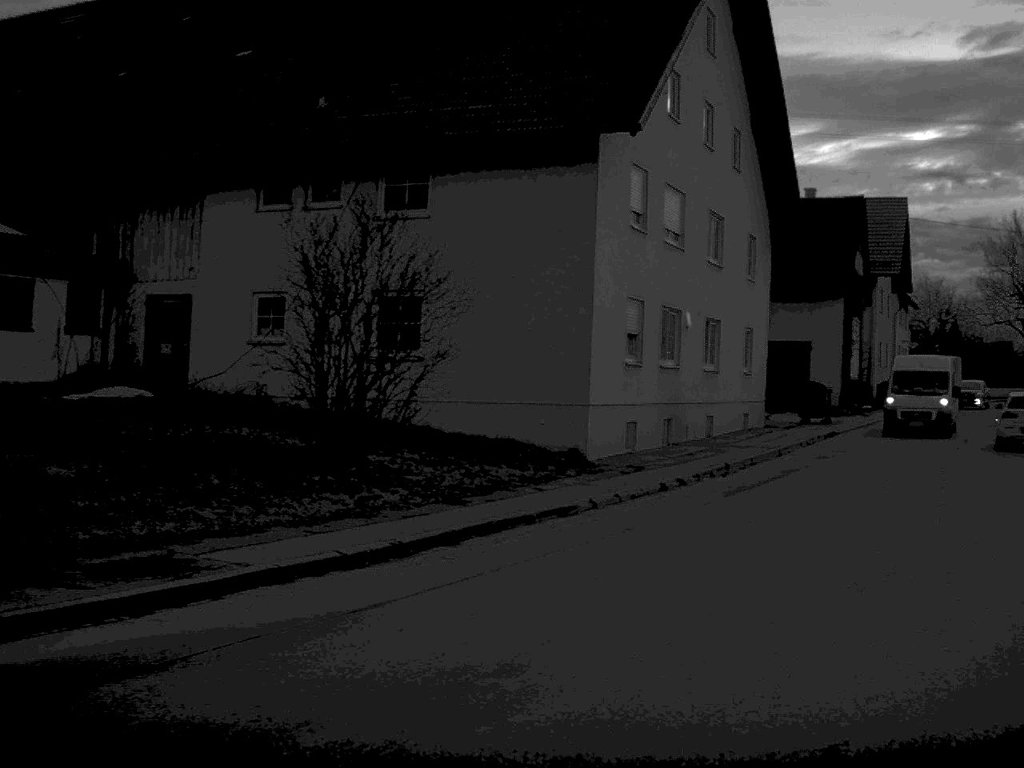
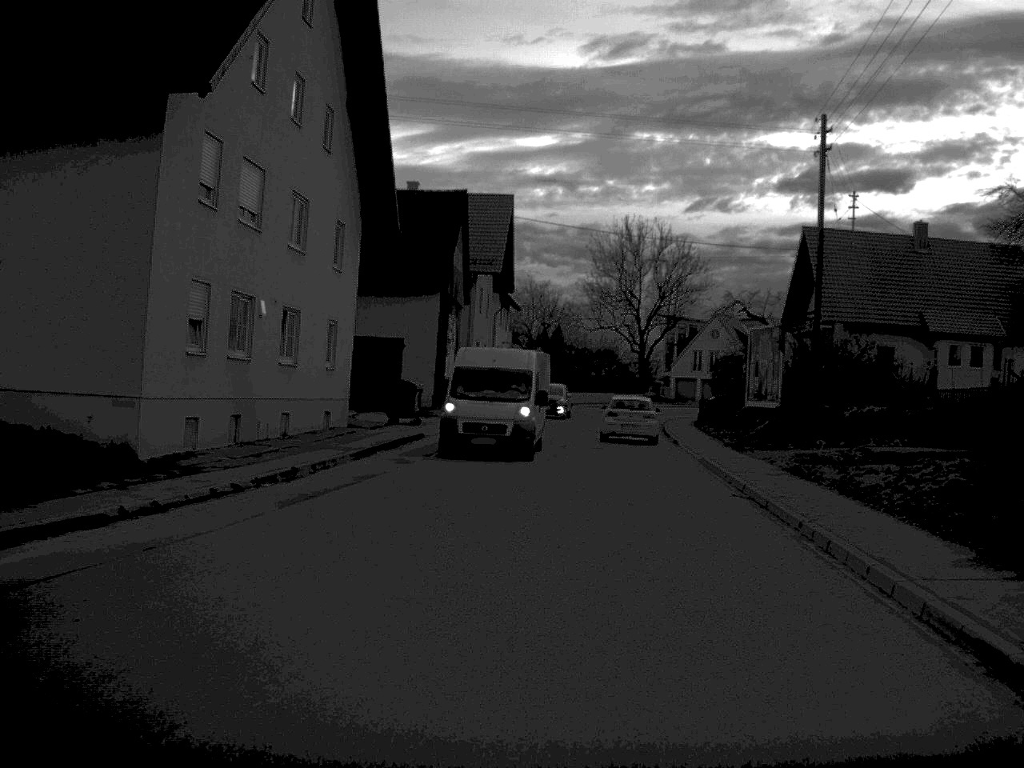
(+0.4, +2.3) m; +17°
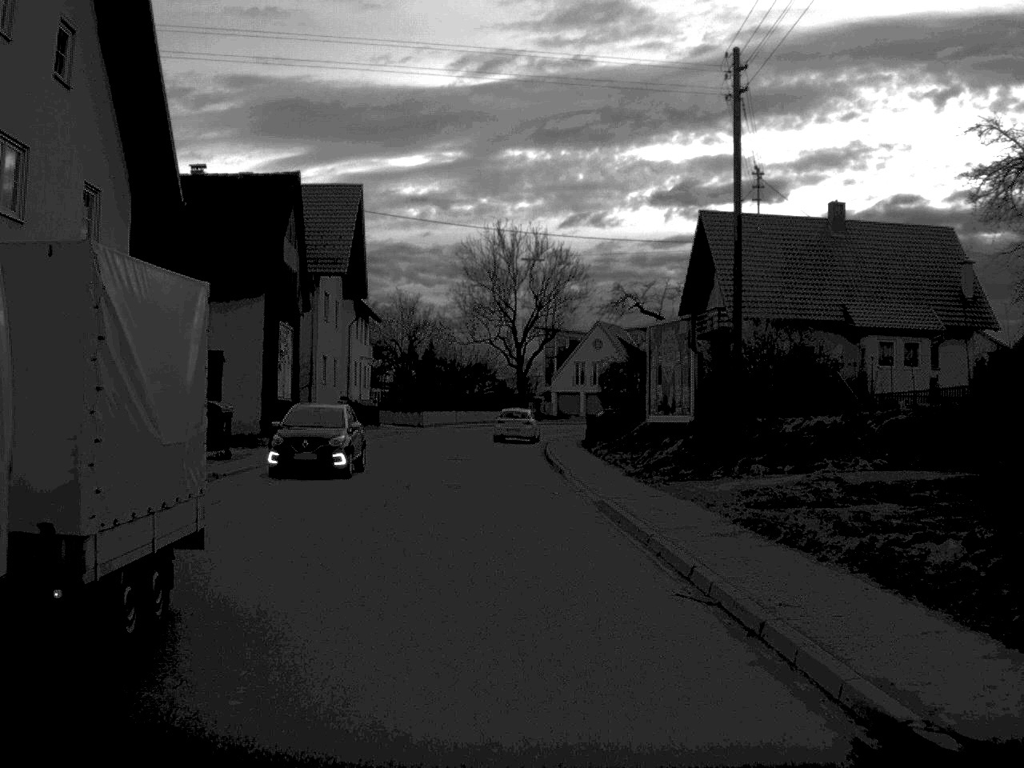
(+0.8, +9.5) m; +5°
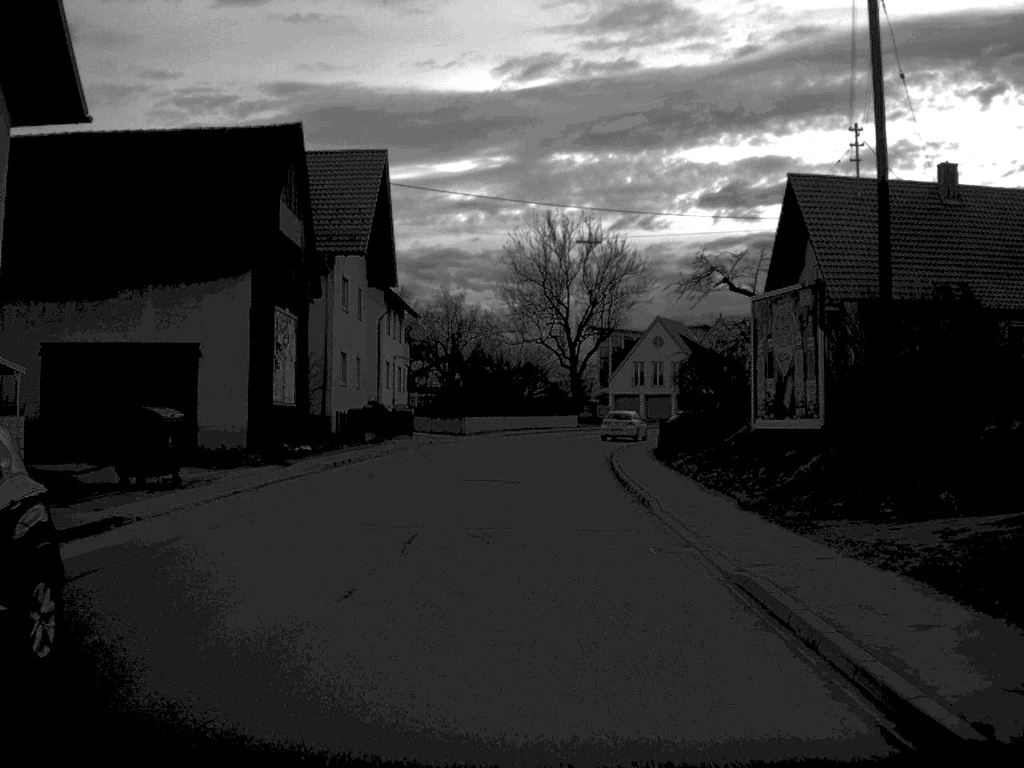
(-0.2, +9.4) m; -2°
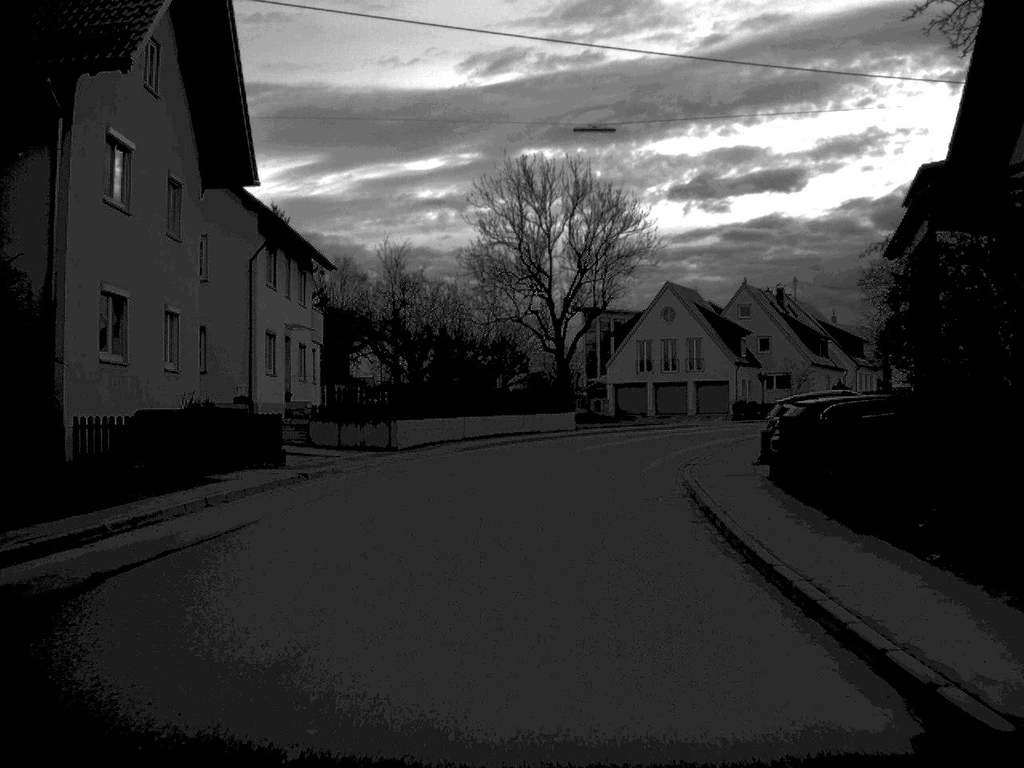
(+0.1, +26.9) m; +1°
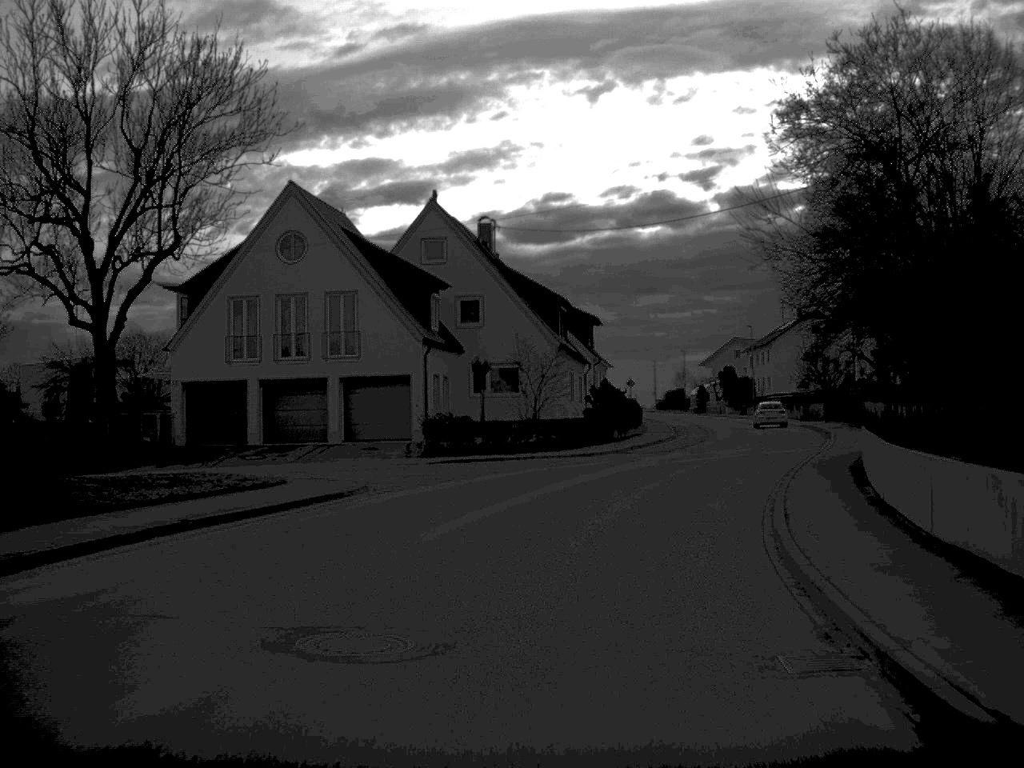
(+4.6, +40.7) m; +17°
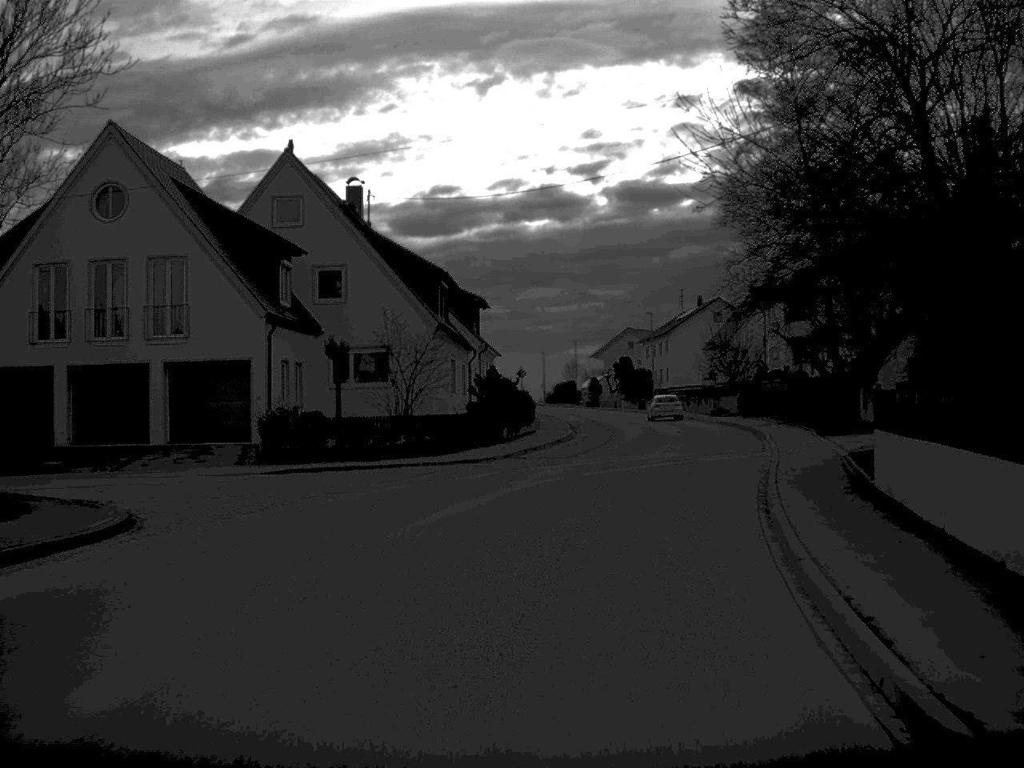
(+0.4, +8.5) m; +5°
